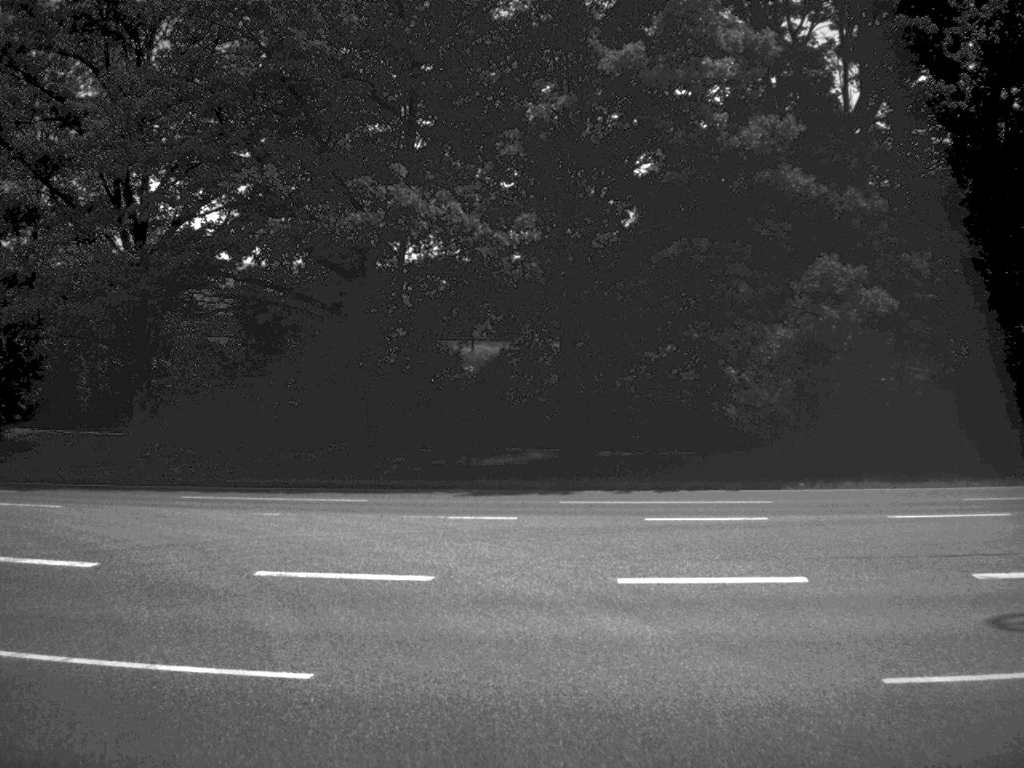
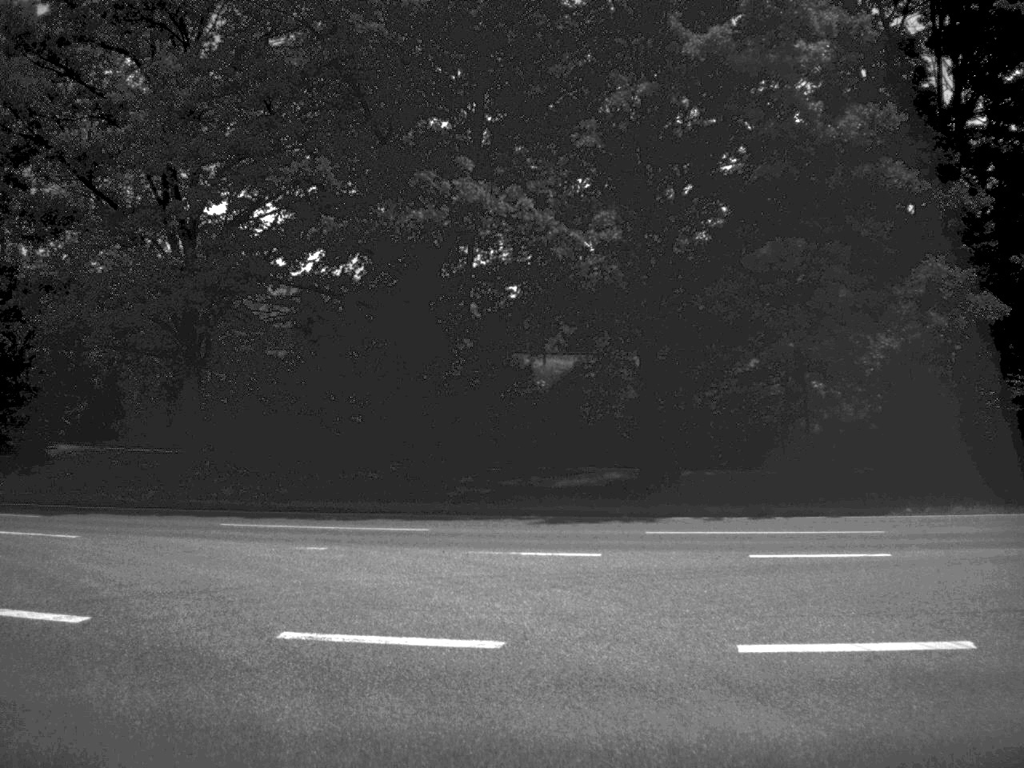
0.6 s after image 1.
(-0.1, +2.1) m; -3°
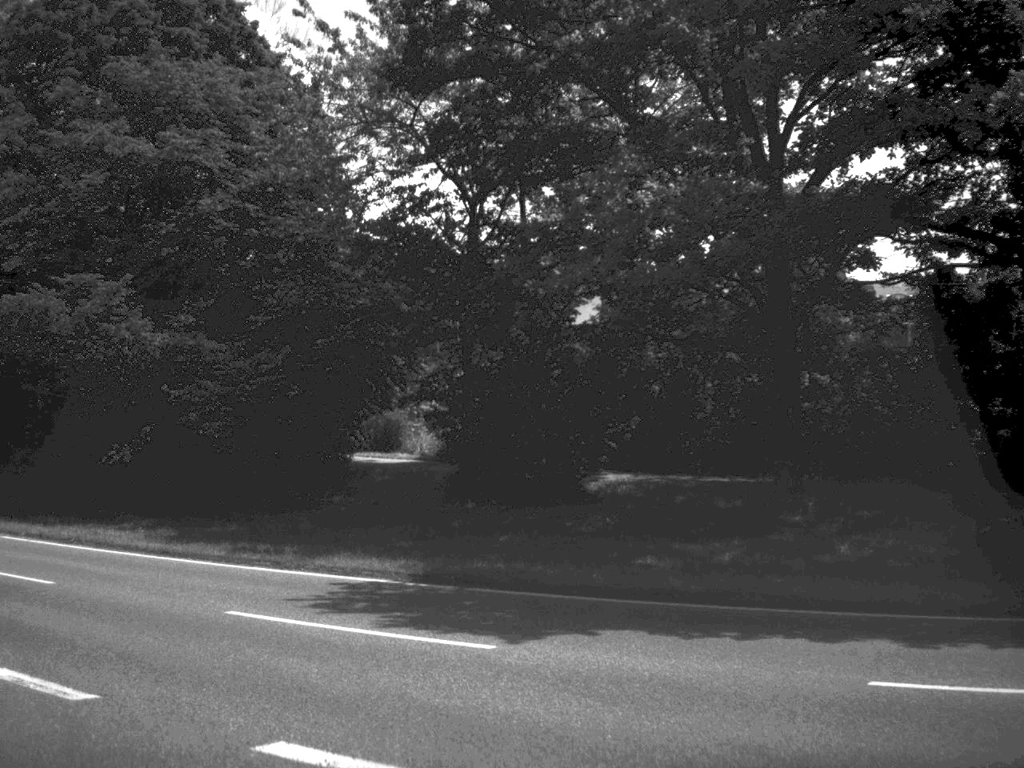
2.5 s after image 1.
(-2.0, +9.4) m; -27°
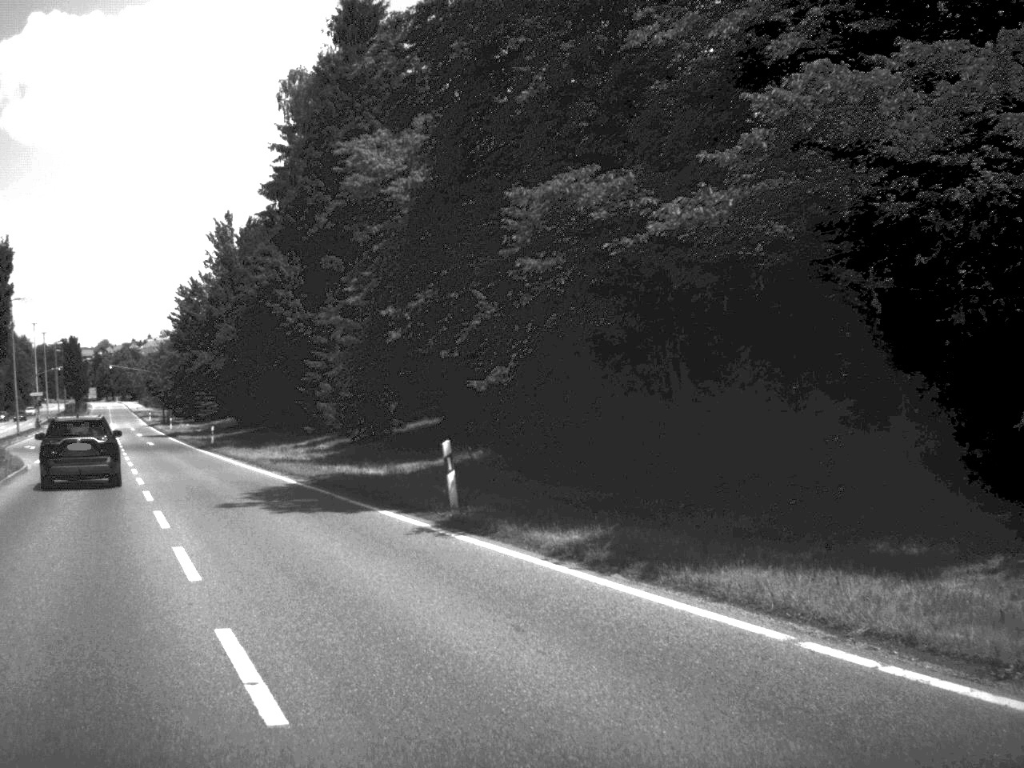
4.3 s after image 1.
(-4.4, +12.4) m; -36°
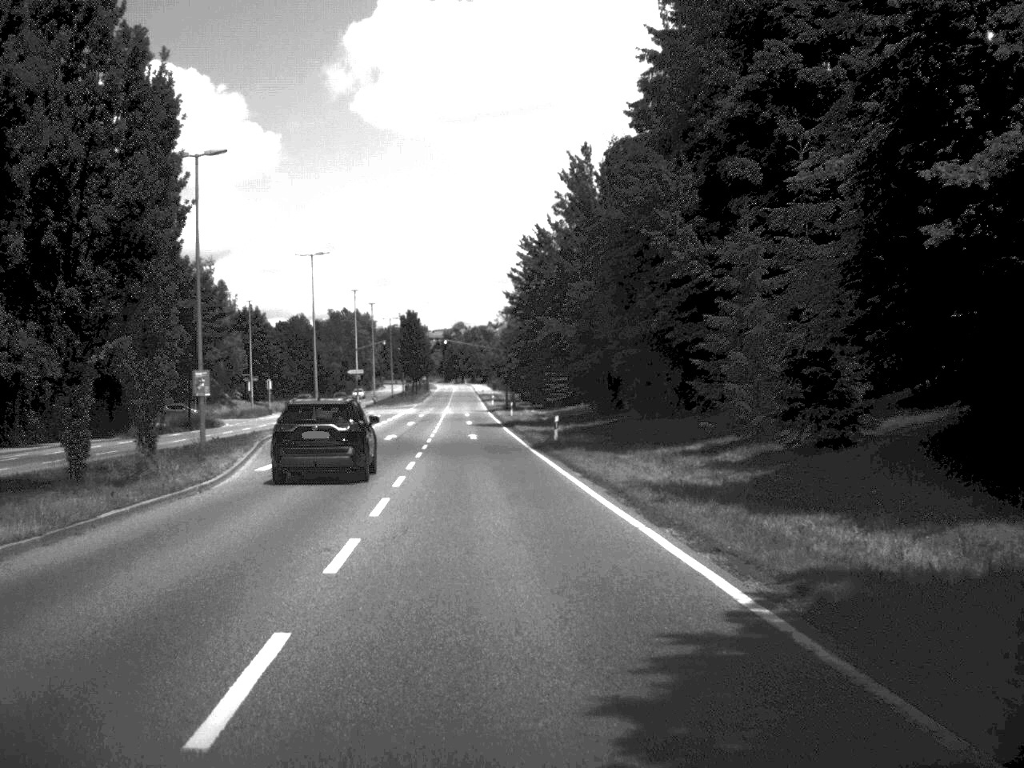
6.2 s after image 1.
(-3.5, +18.0) m; -16°
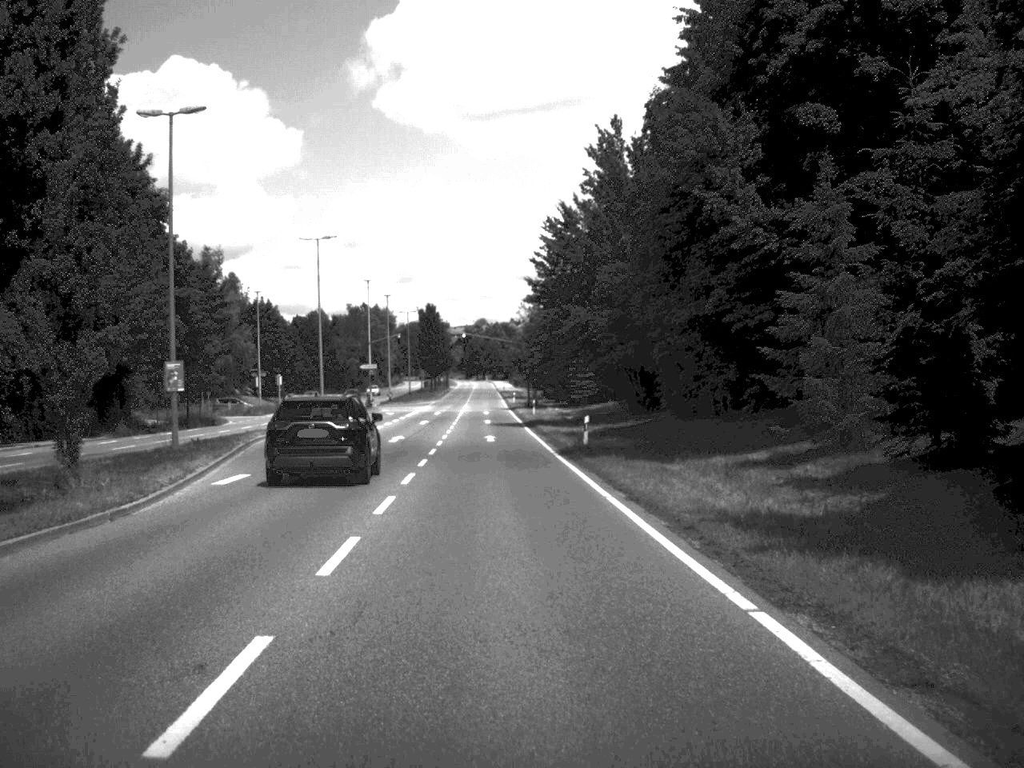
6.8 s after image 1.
(-0.1, +6.1) m; -1°
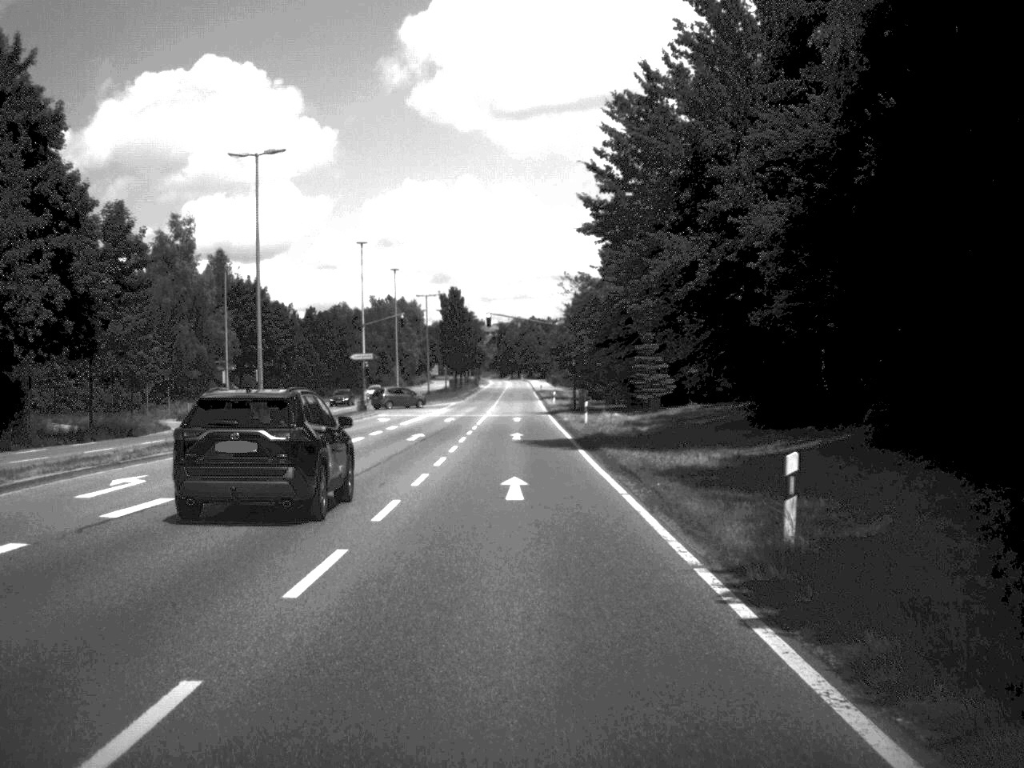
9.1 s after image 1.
(-0.5, +24.9) m; -2°
